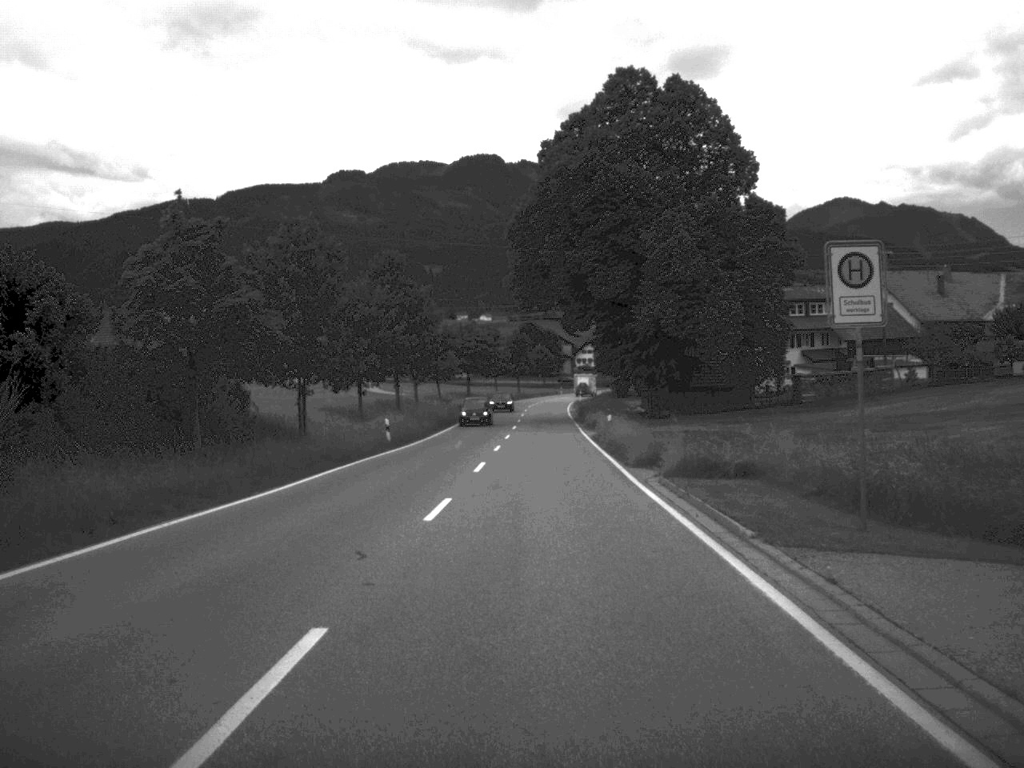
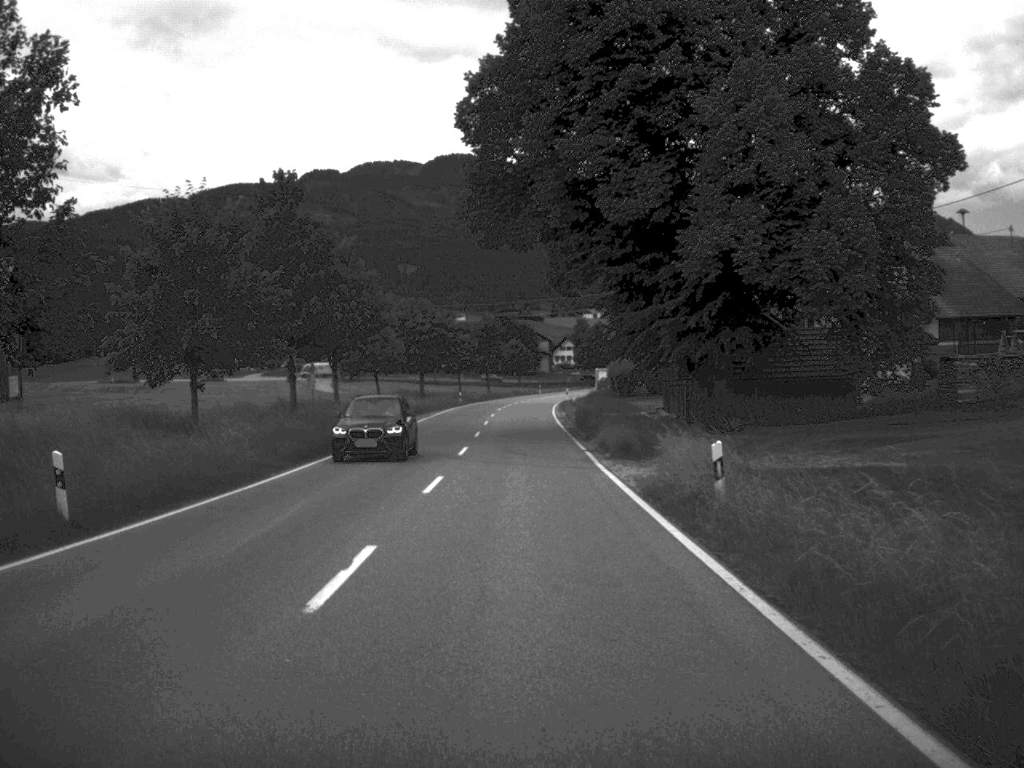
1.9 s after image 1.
(+0.4, +30.8) m; +1°
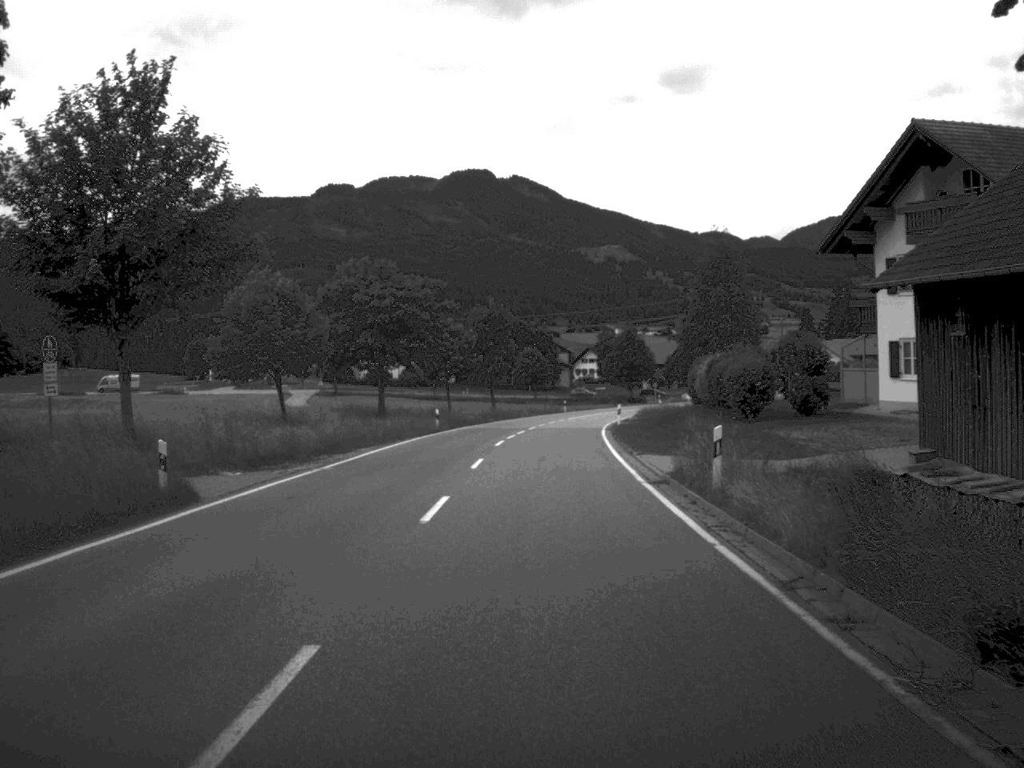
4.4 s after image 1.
(-0.4, +40.5) m; -1°
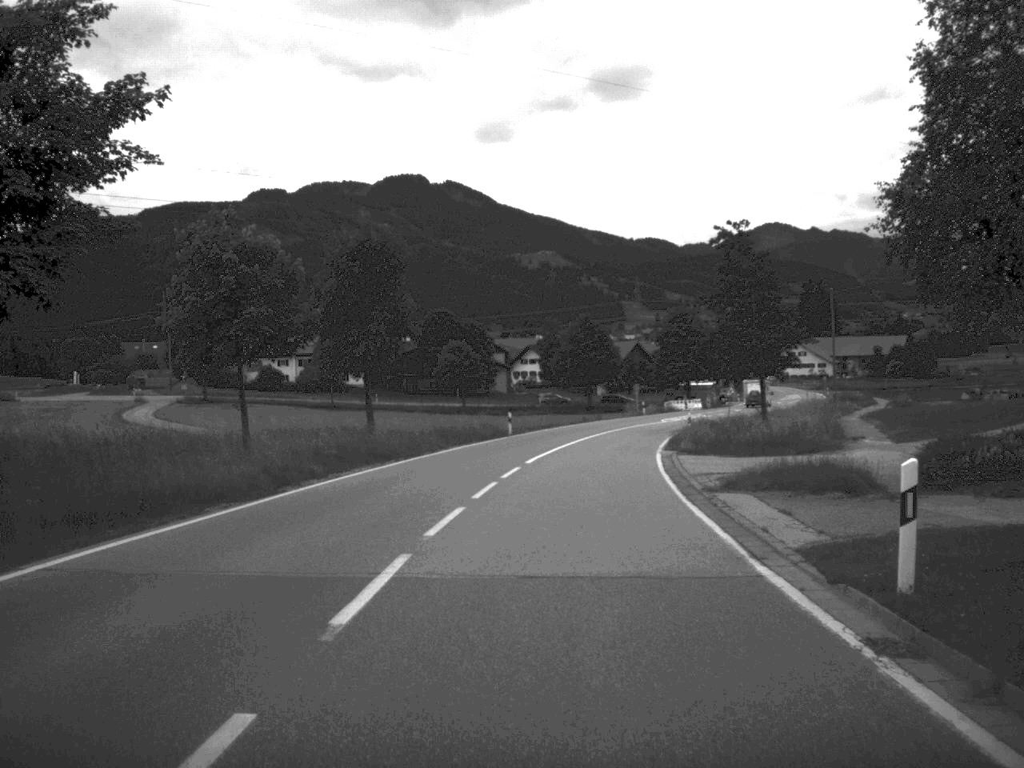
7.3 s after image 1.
(+0.9, +48.8) m; +3°
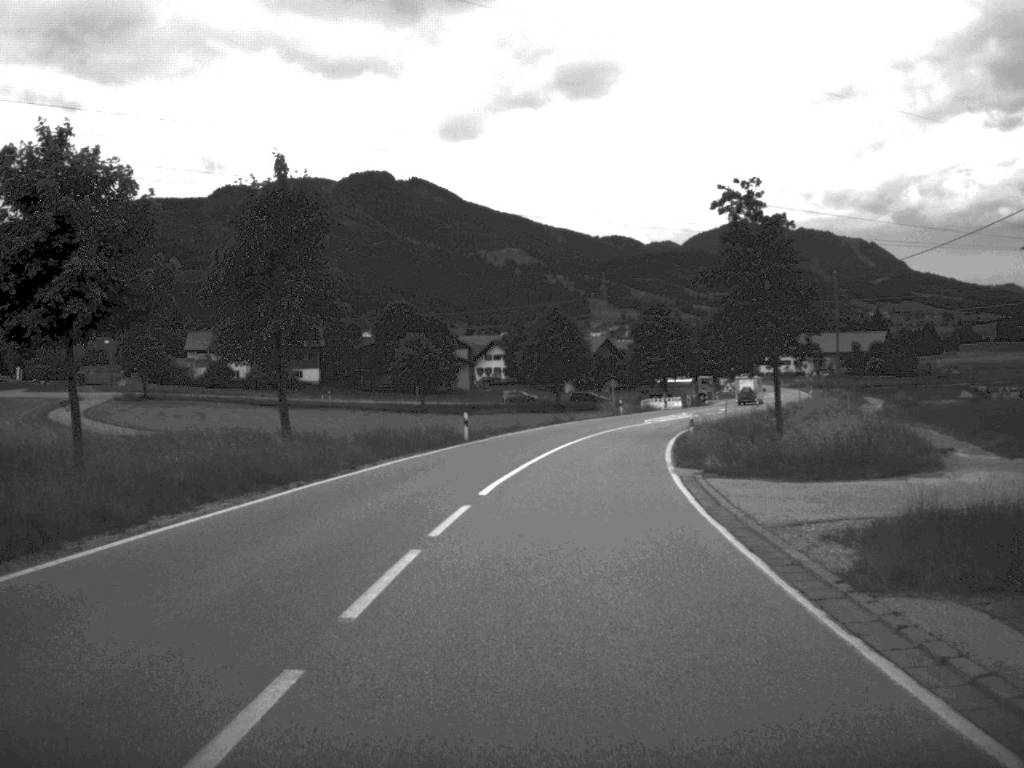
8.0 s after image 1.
(+0.2, +11.4) m; +2°
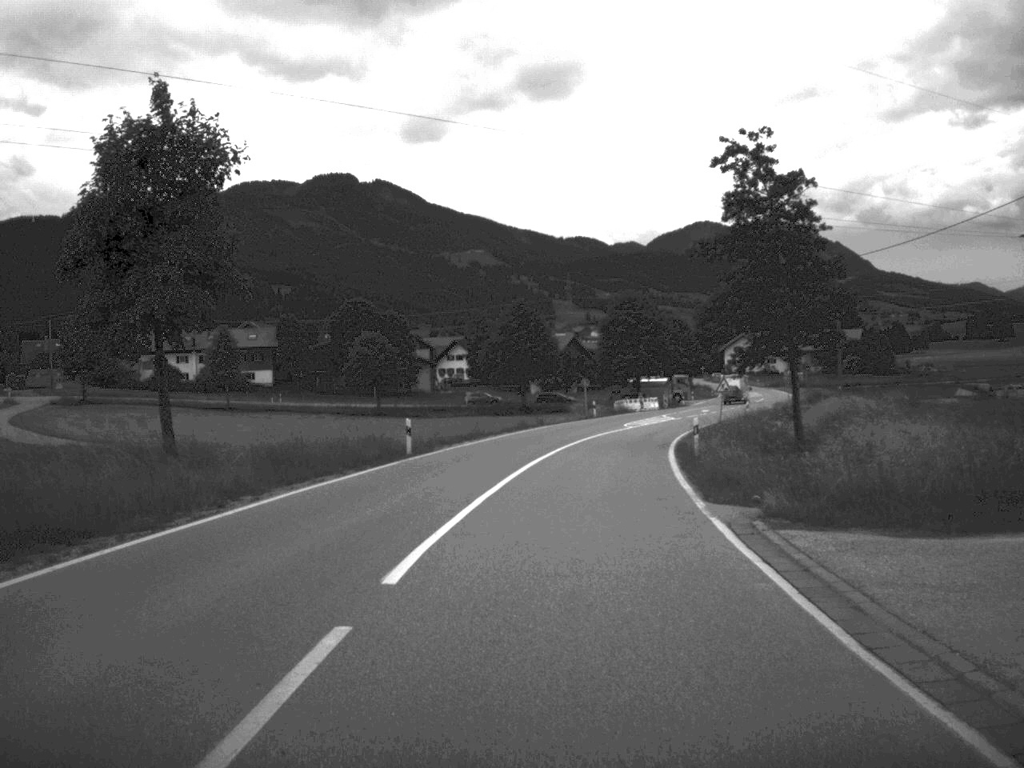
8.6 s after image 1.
(+0.1, +9.6) m; +2°
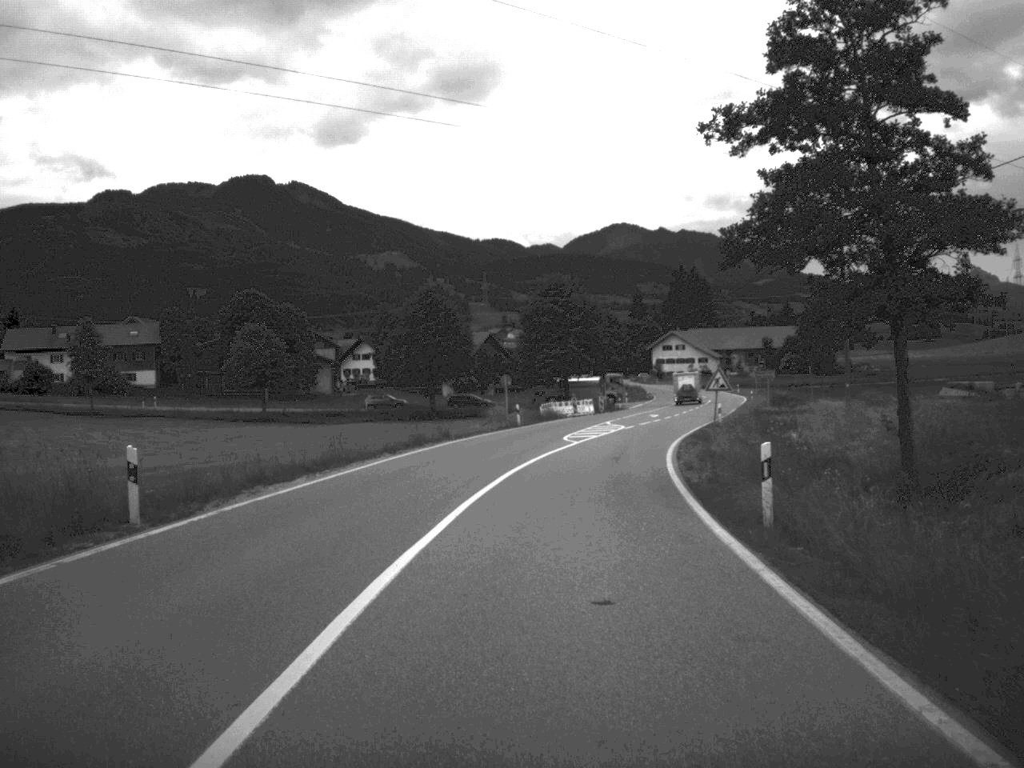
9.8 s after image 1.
(+0.6, +19.2) m; +4°
